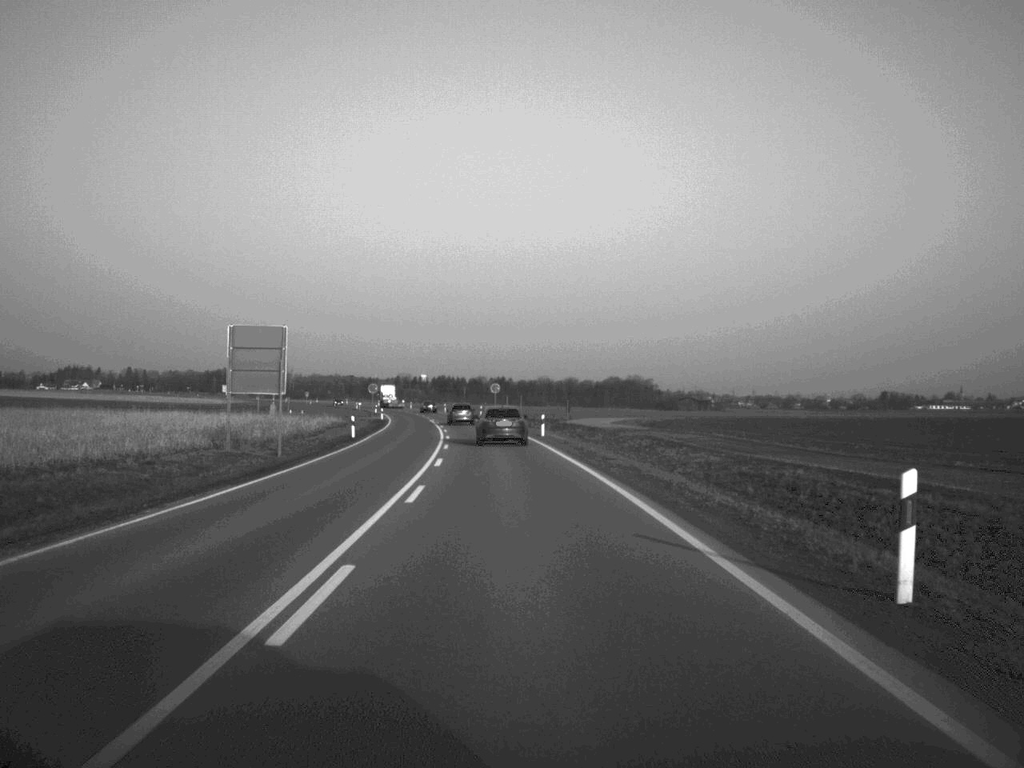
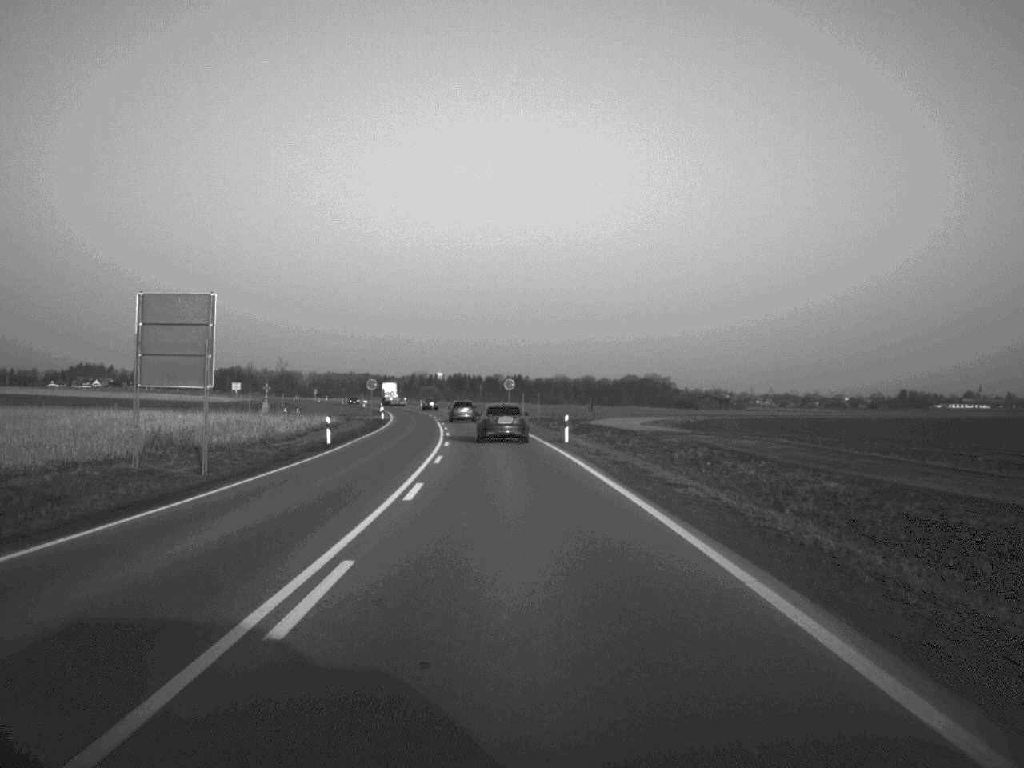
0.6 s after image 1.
(-0.1, +12.0) m; -1°
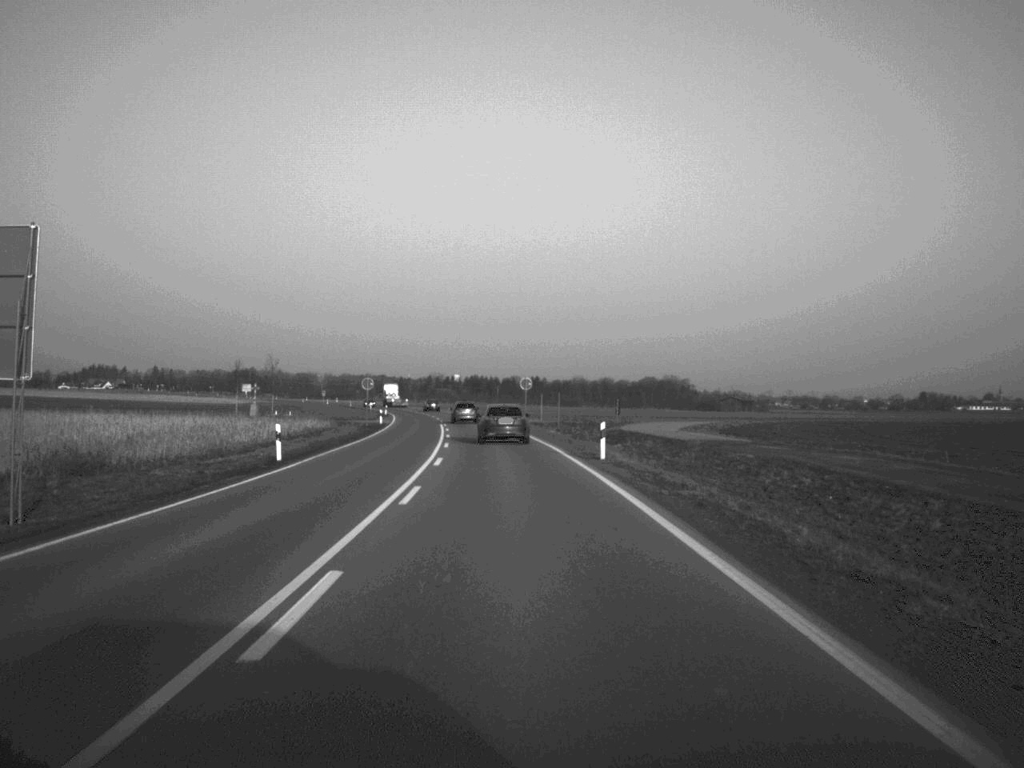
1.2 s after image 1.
(-0.1, +12.7) m; -1°
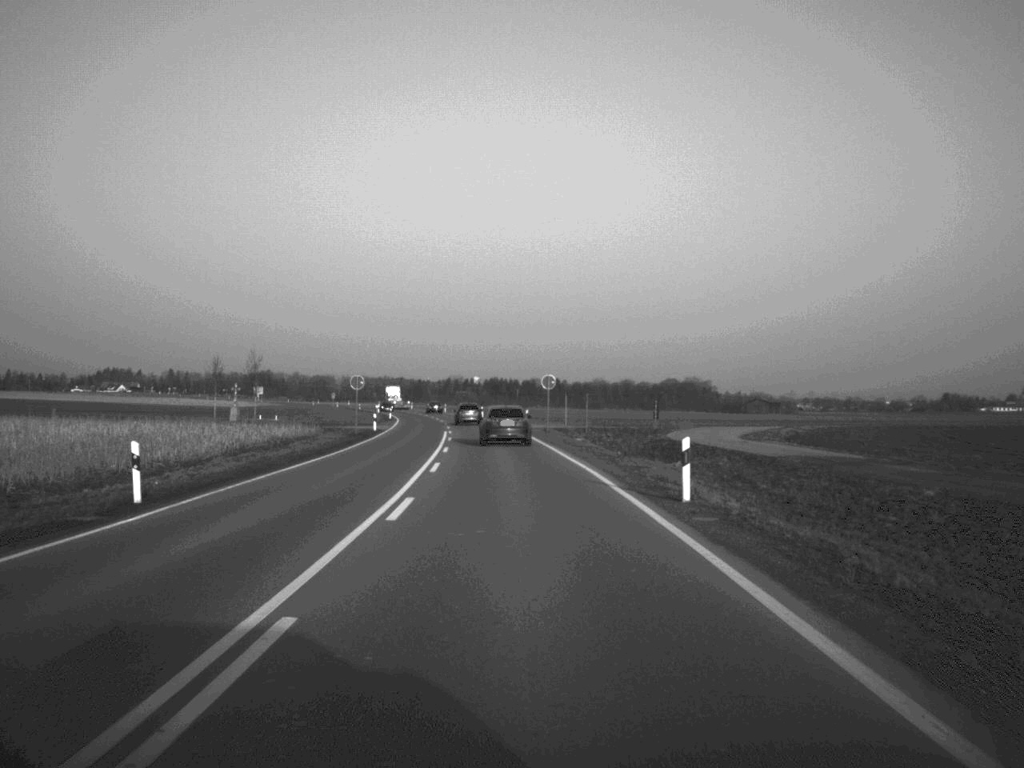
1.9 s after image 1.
(-0.1, +14.4) m; -1°
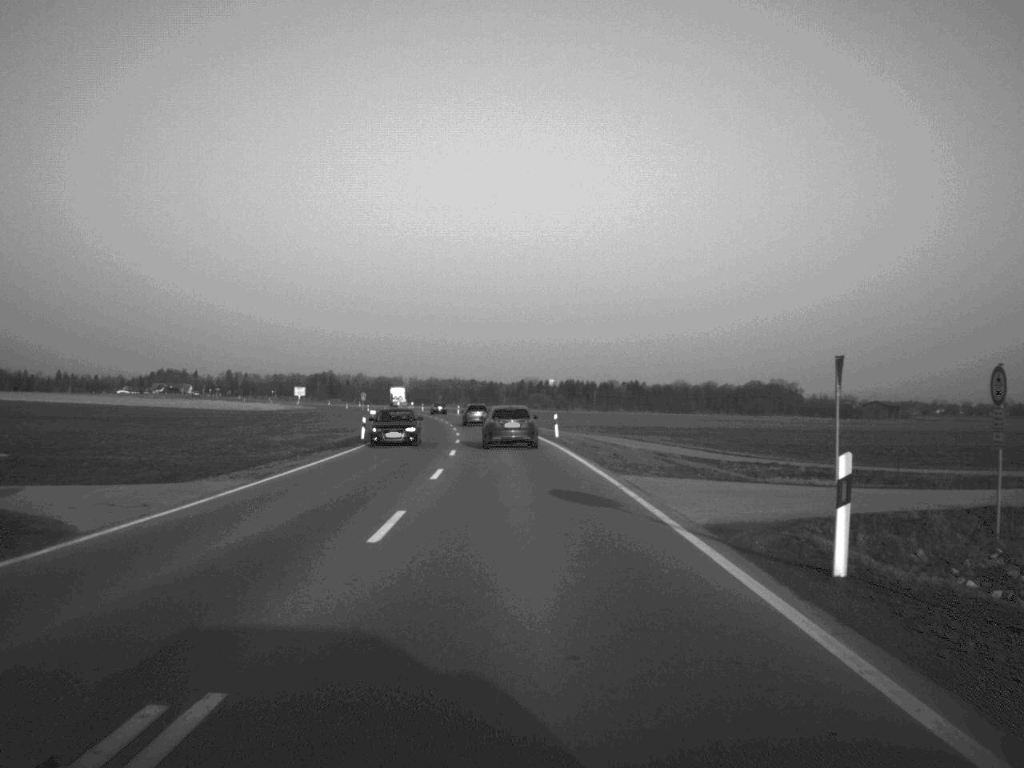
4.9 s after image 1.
(-1.9, +62.5) m; -3°
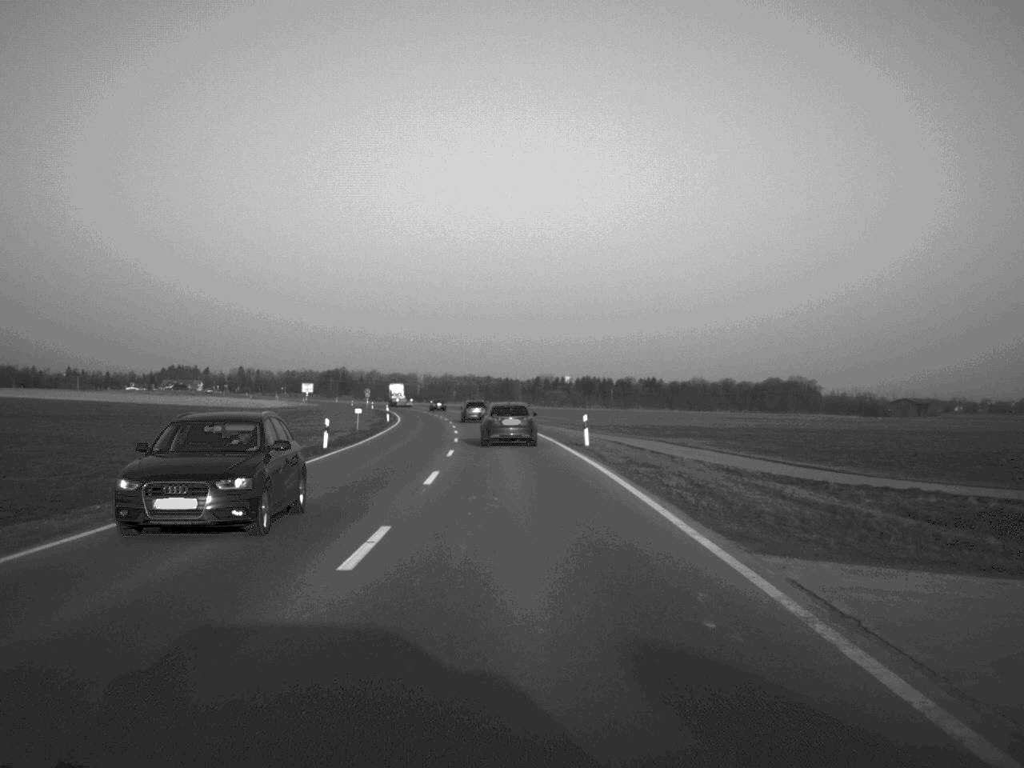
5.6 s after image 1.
(-0.1, +14.7) m; -1°
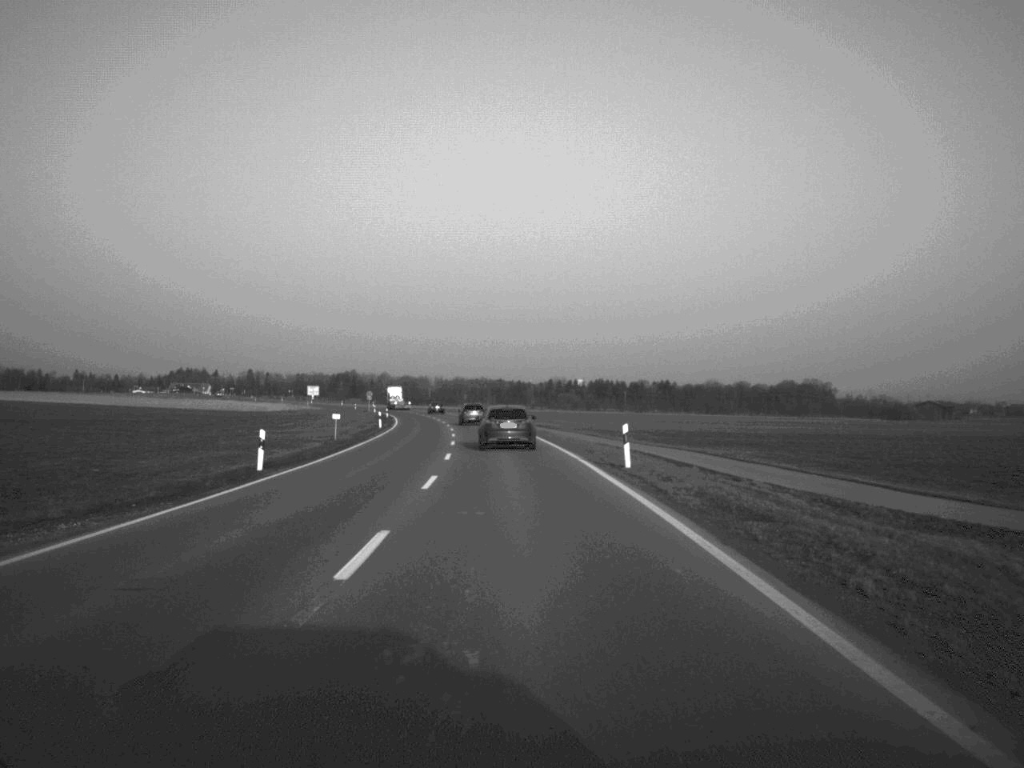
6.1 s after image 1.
(-0.1, +12.3) m; -1°
